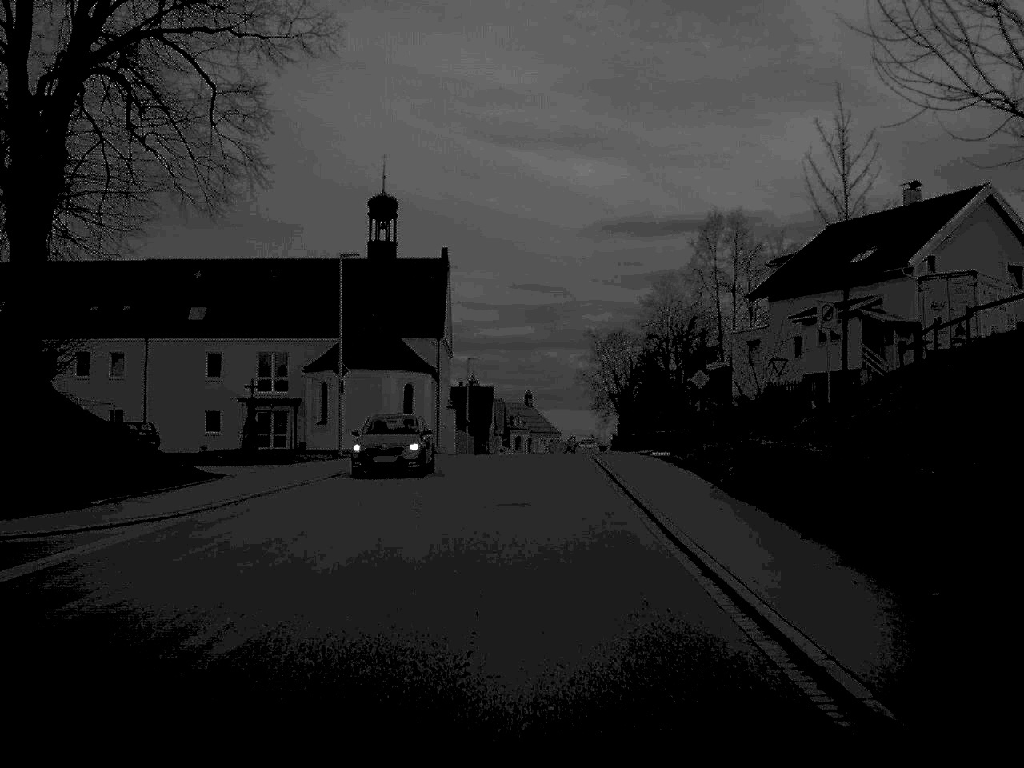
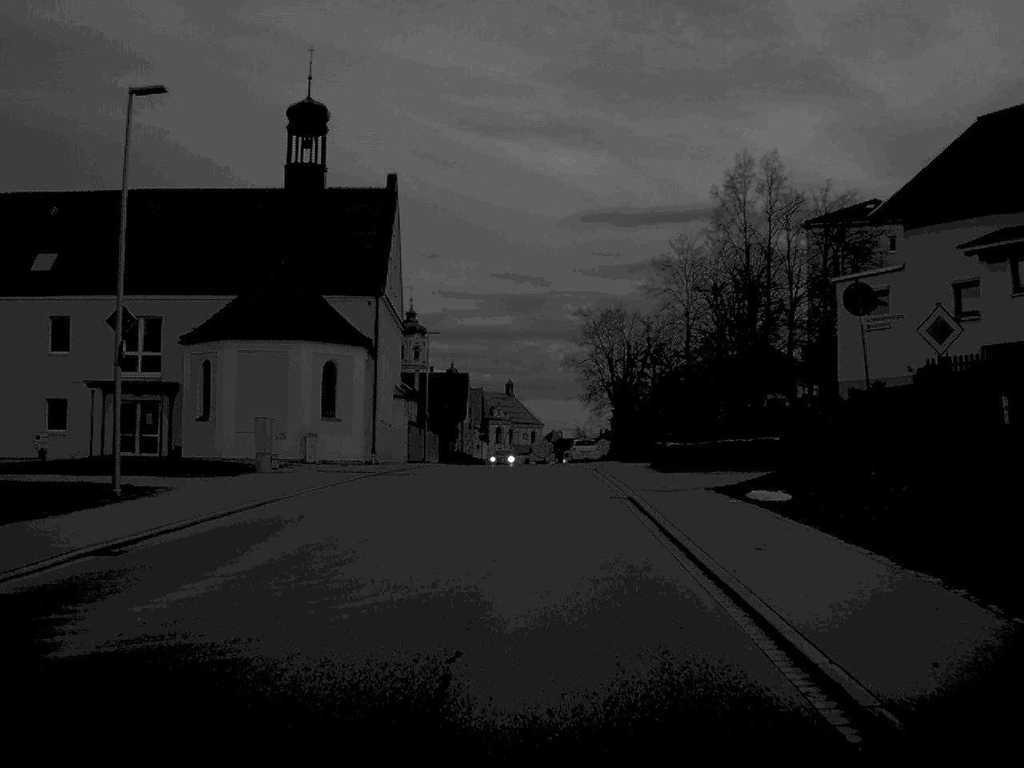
(+0.2, +22.7) m; +1°
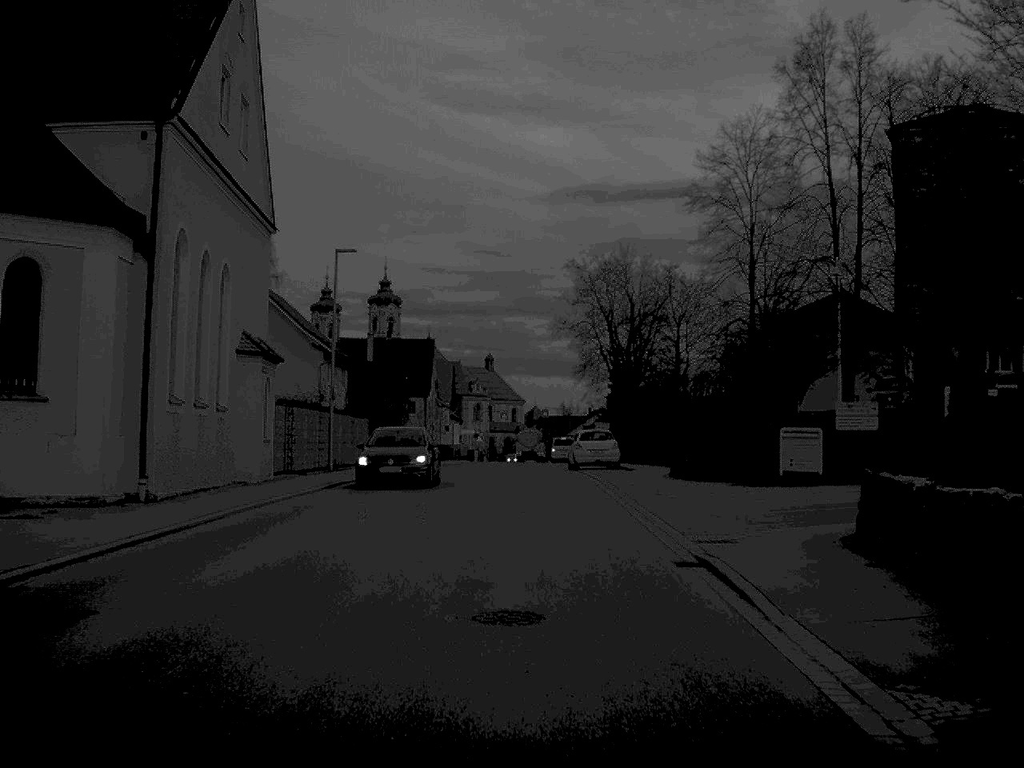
(+0.2, +28.2) m; +1°
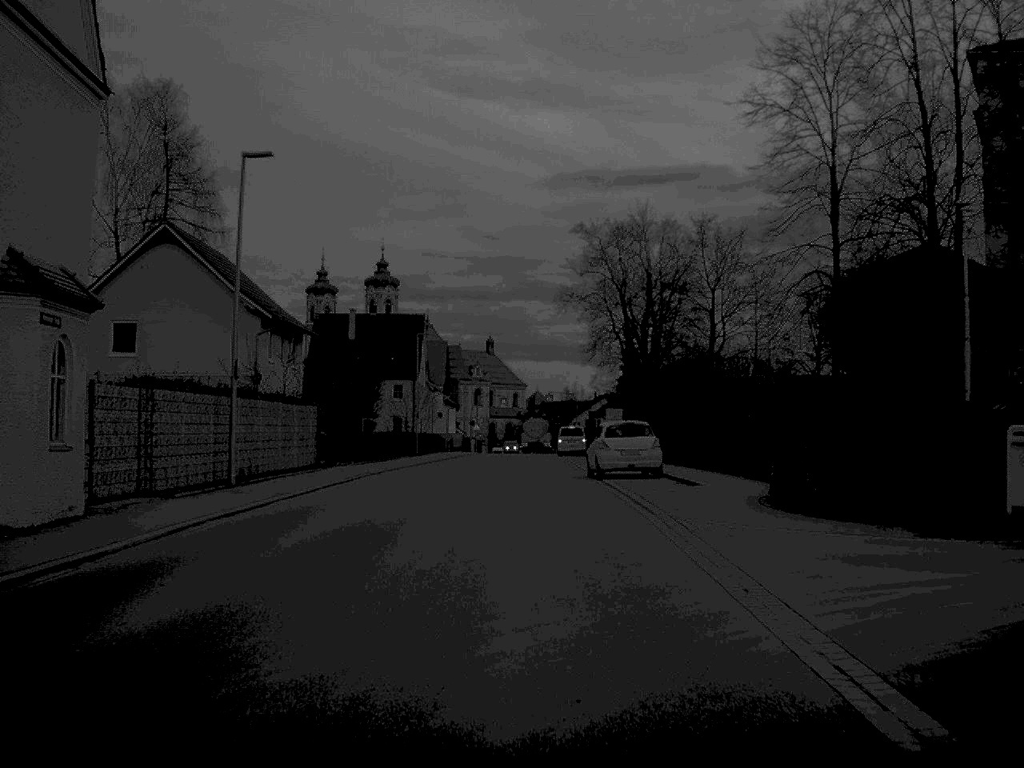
(0.0, +14.0) m; 0°
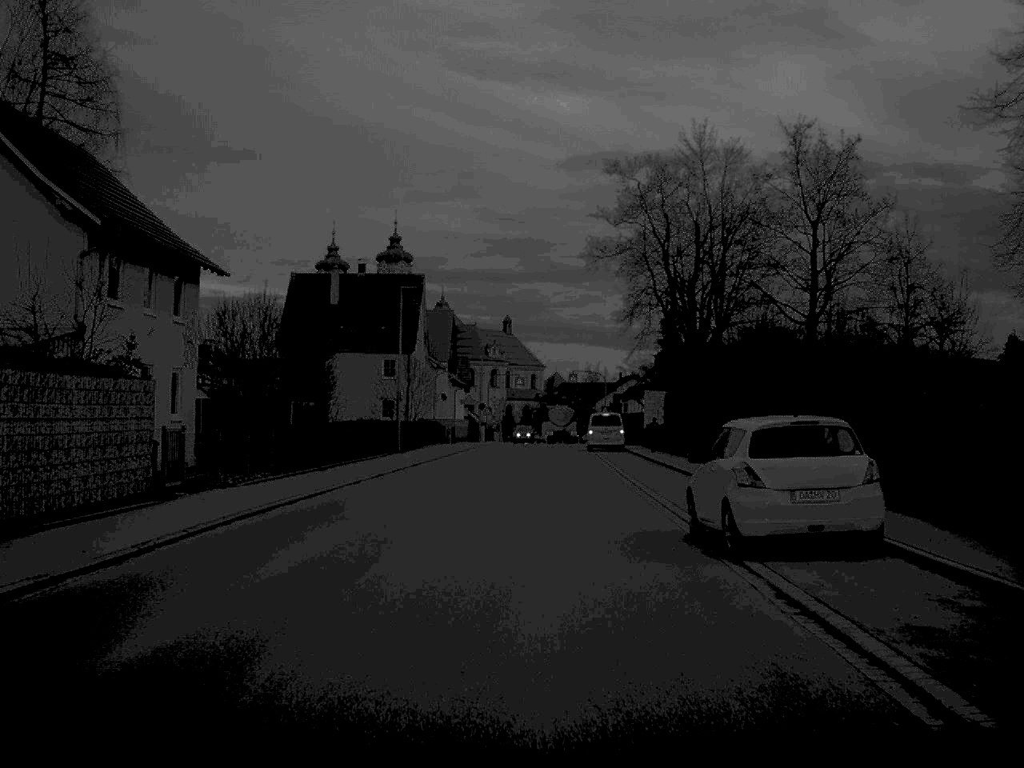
(-0.1, +19.3) m; -1°
